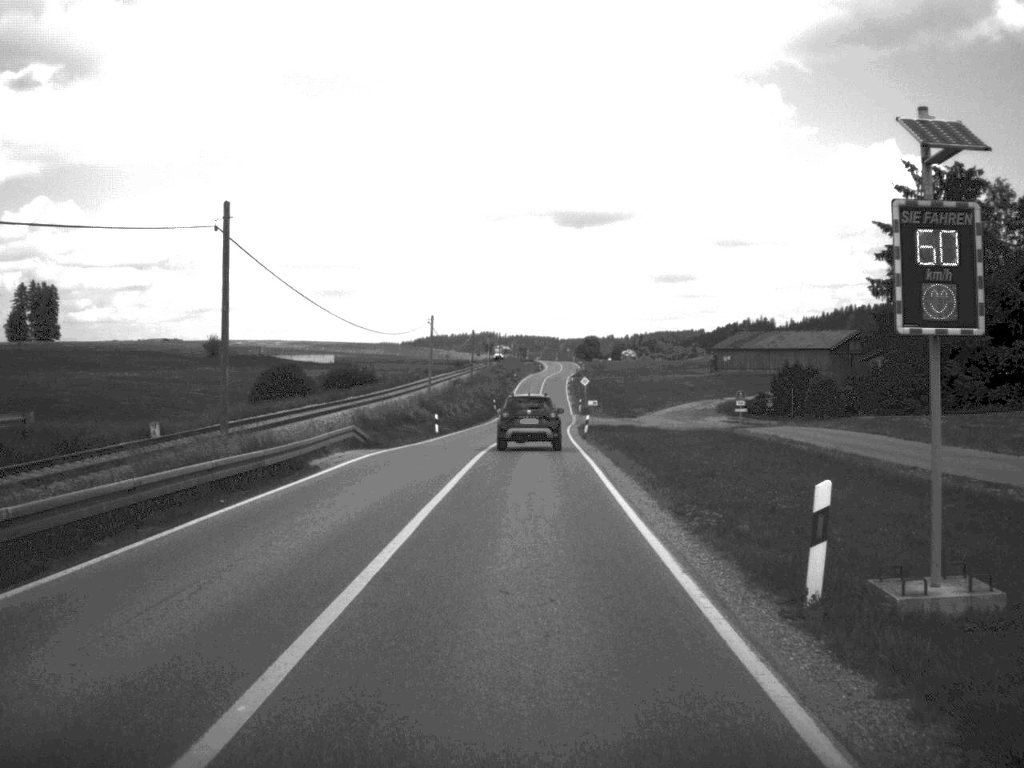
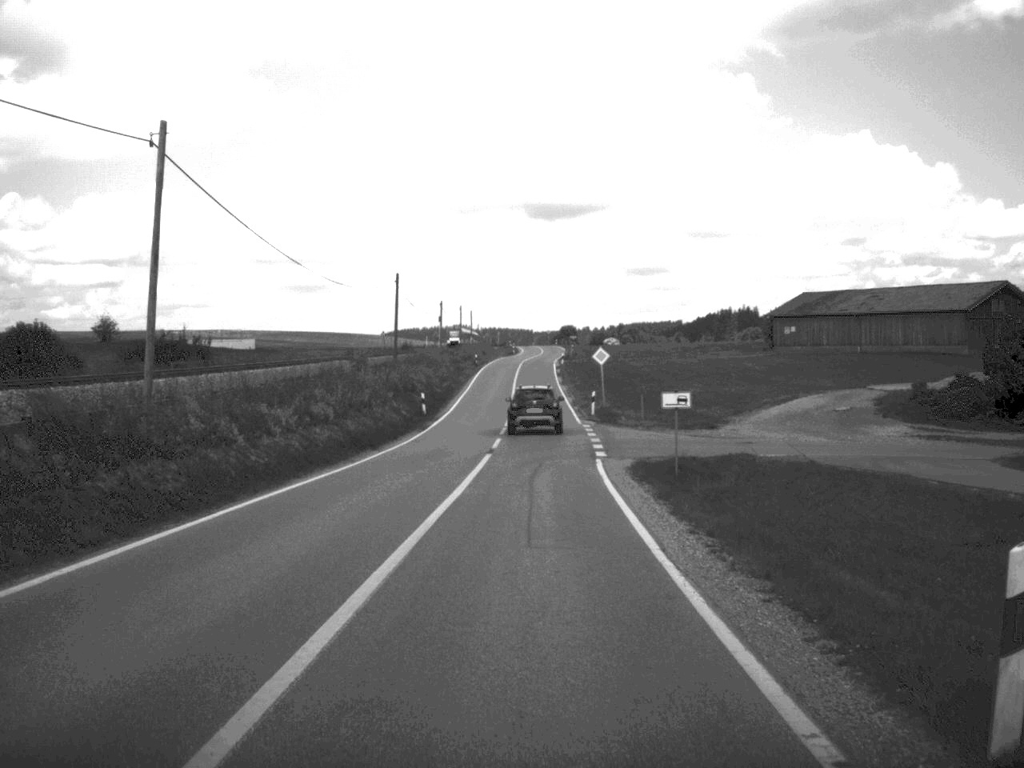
(+0.5, +53.1) m; +1°
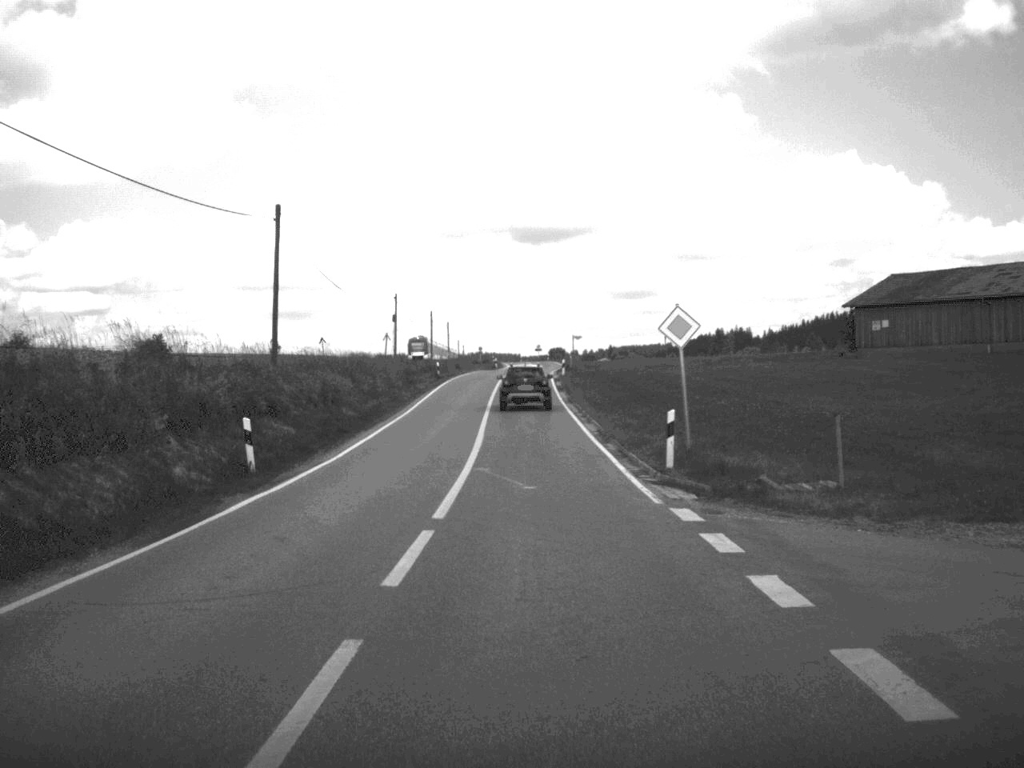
(+0.1, +32.2) m; 0°
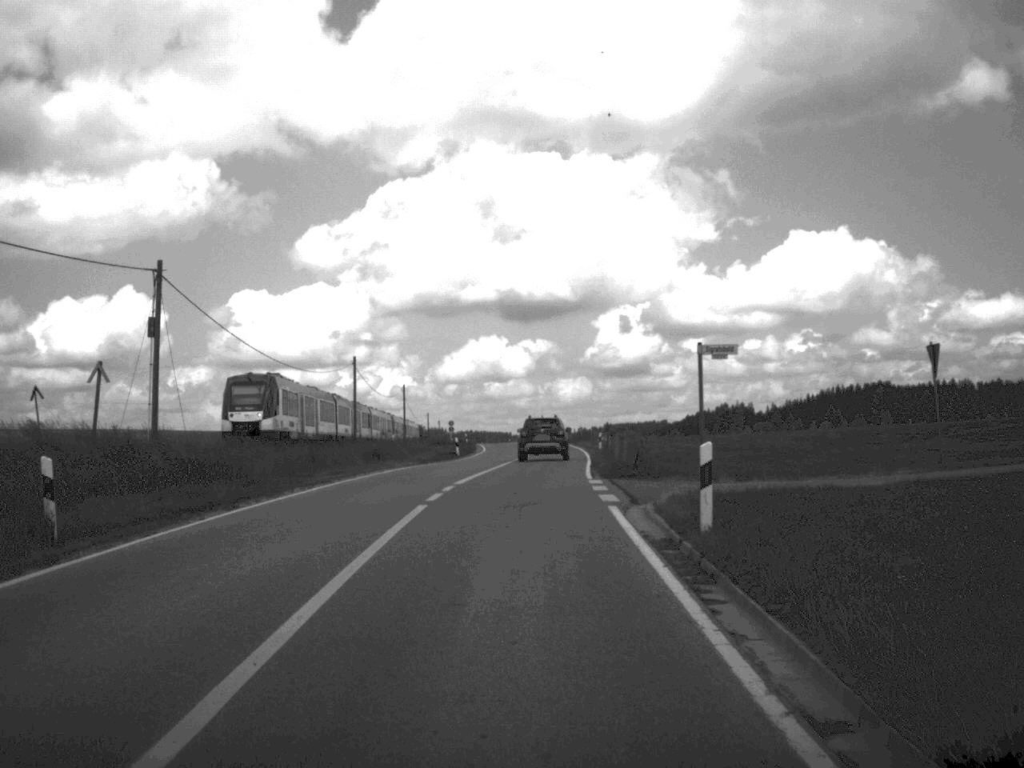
(0.0, +57.9) m; 0°
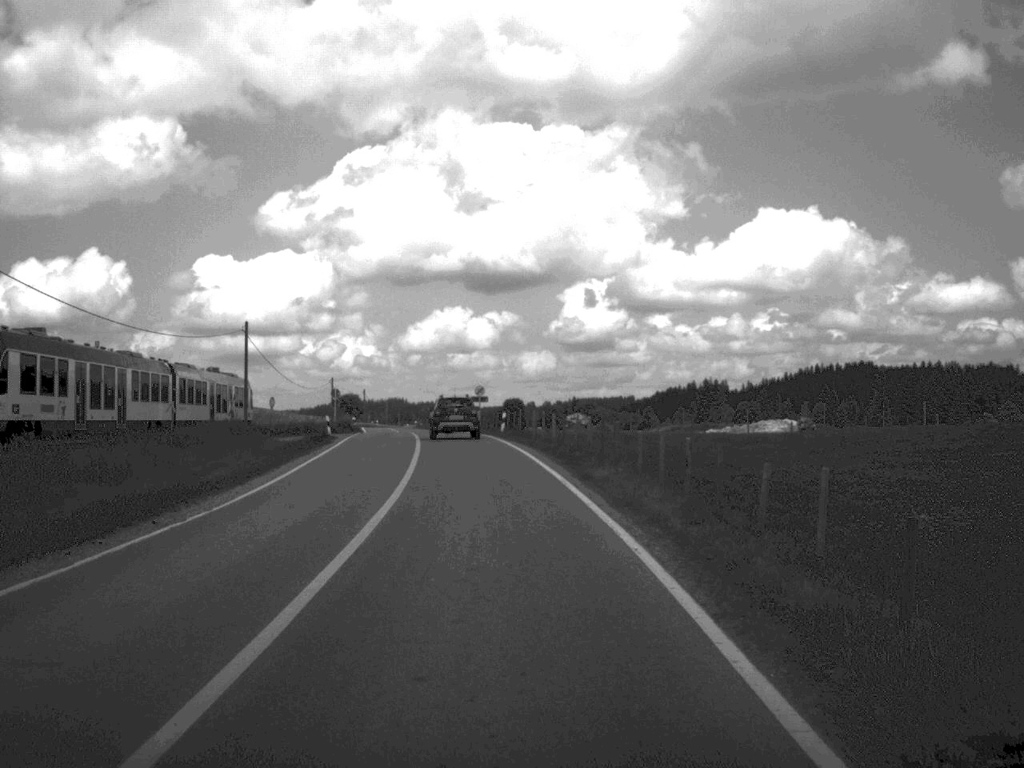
(+1.2, +59.0) m; +1°
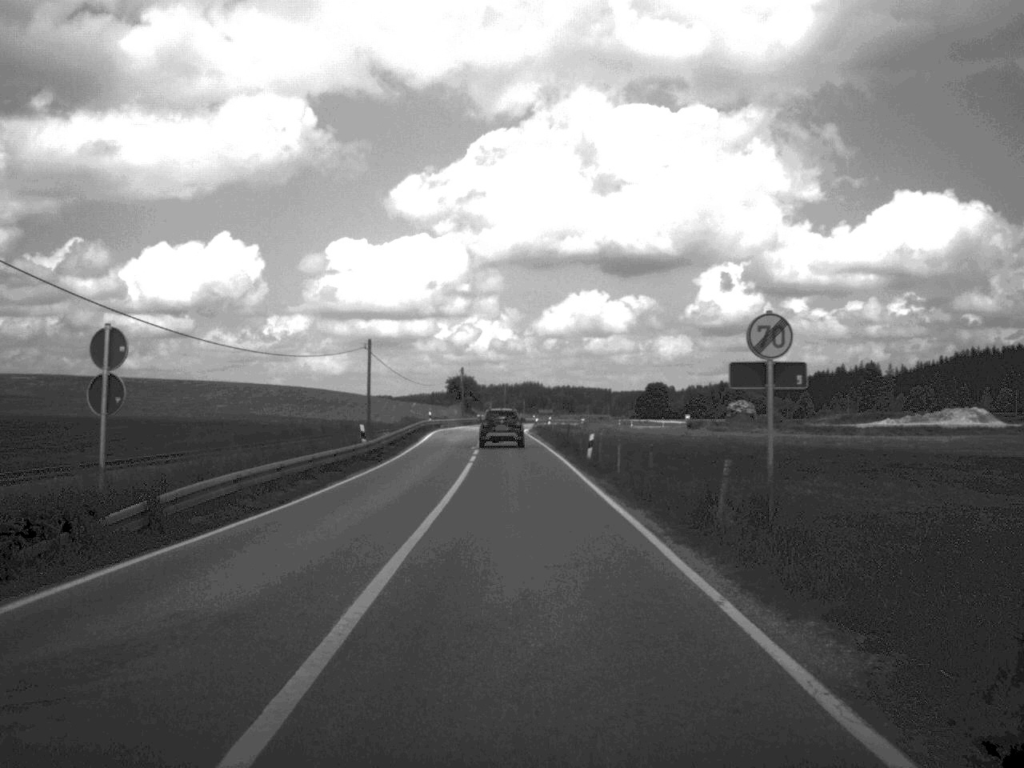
(-4.2, +62.0) m; -6°
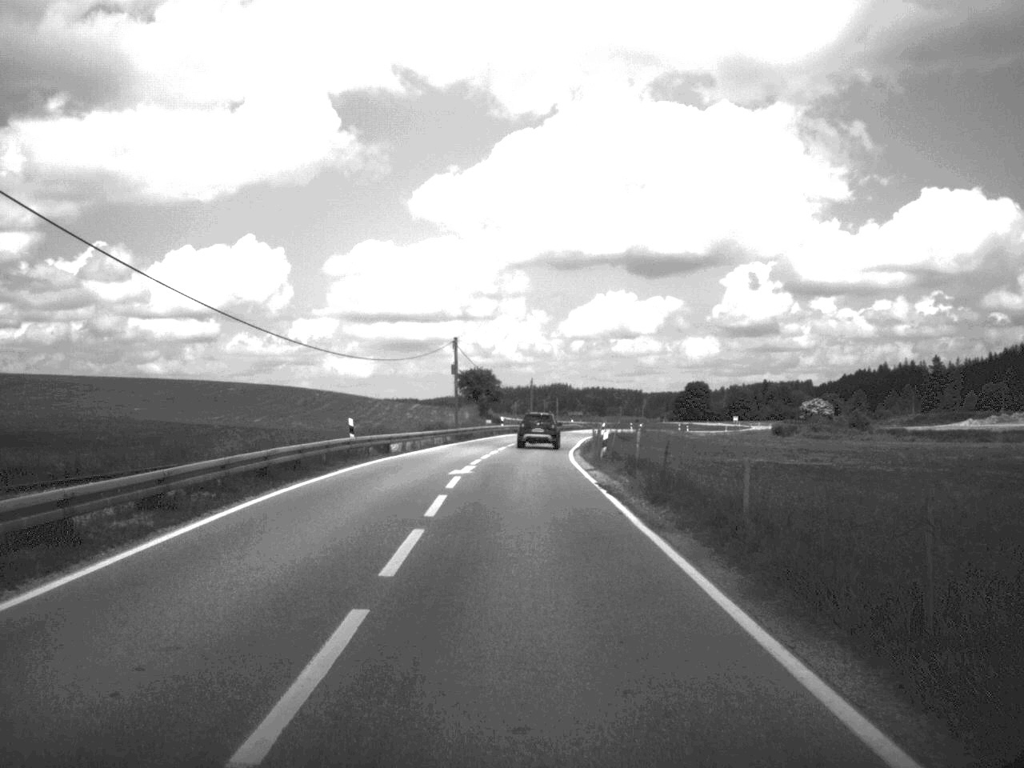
(-0.8, +52.1) m; -1°
